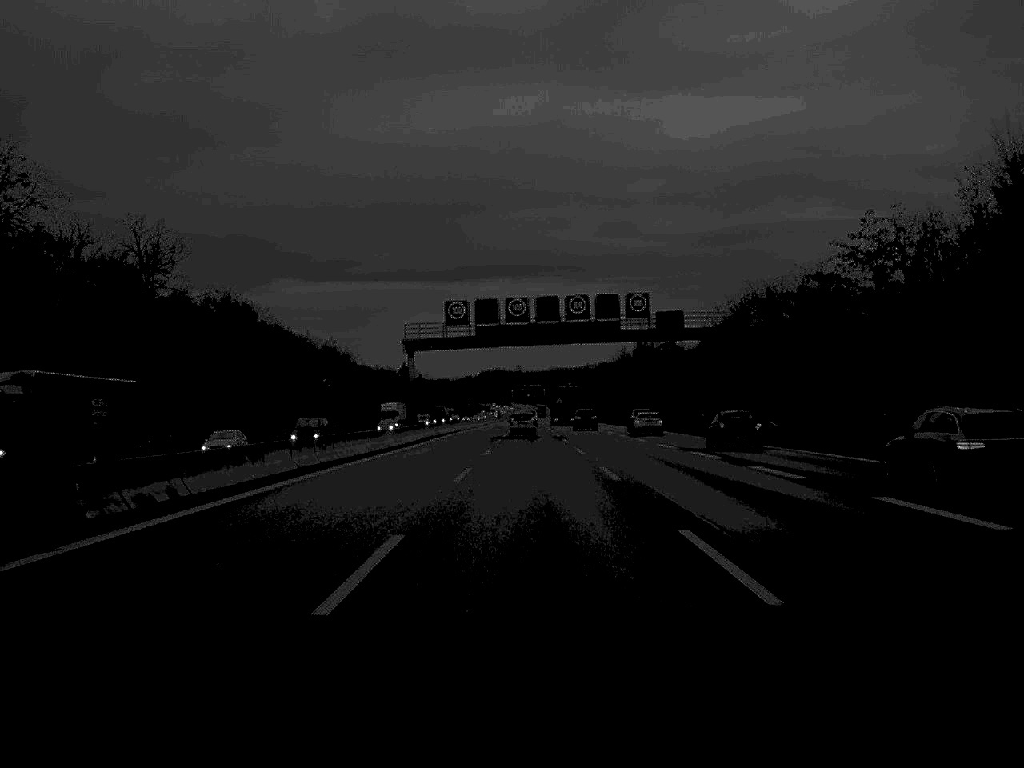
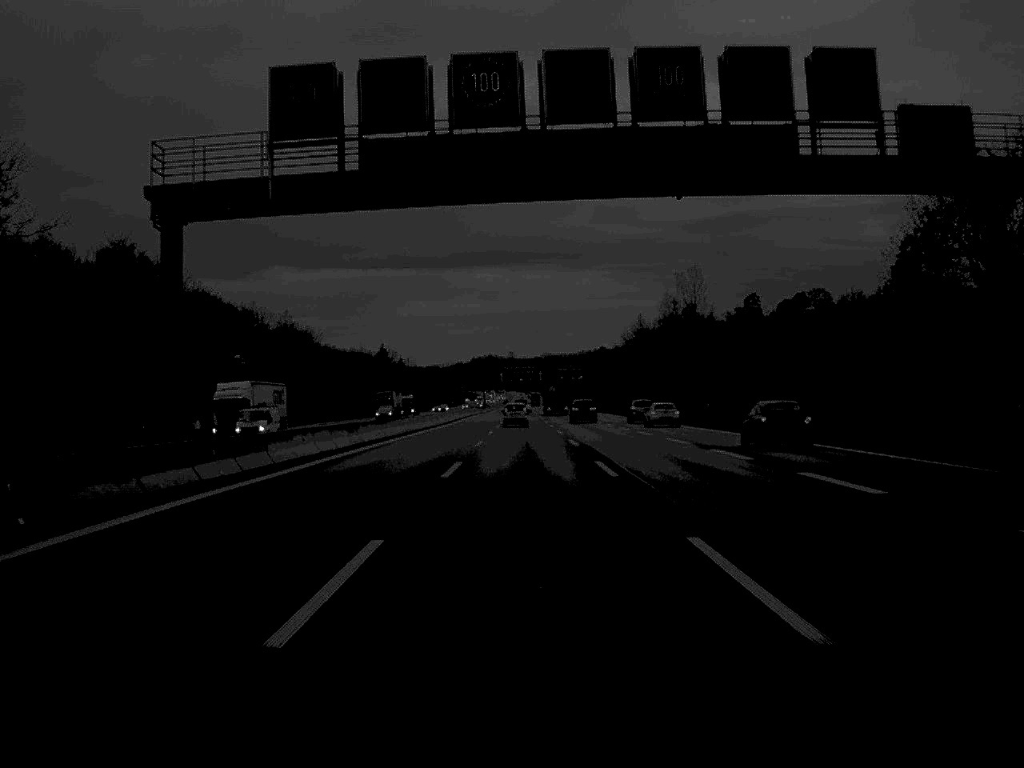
(+0.1, +54.8) m; 0°
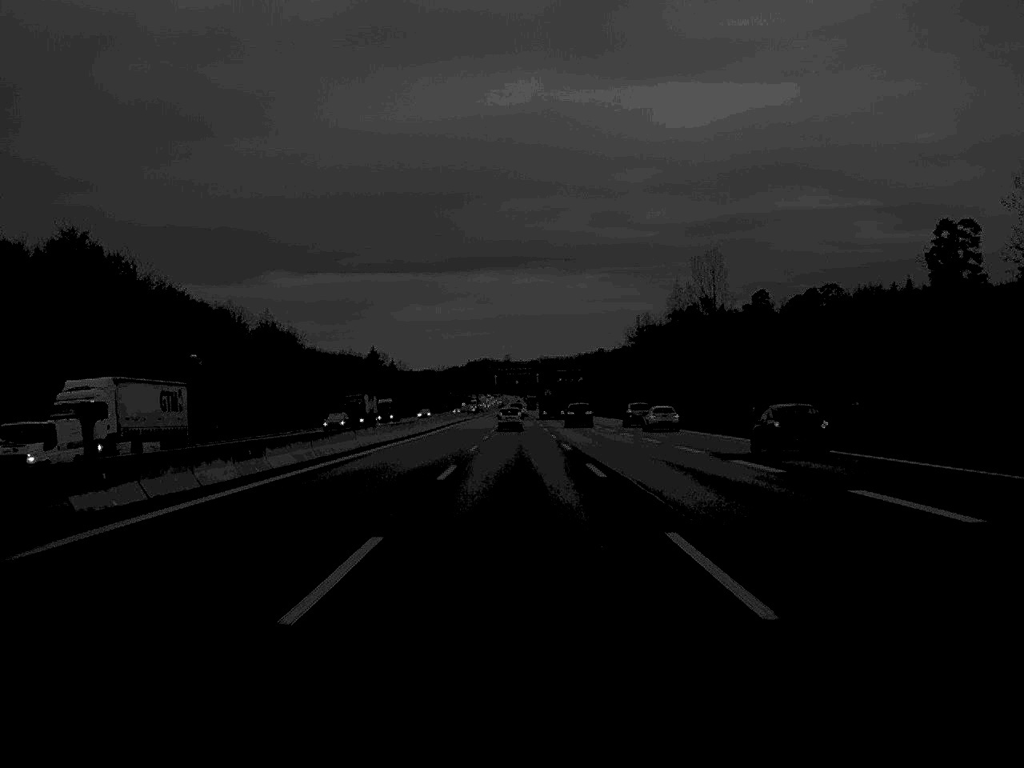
(0.0, +16.9) m; 0°
